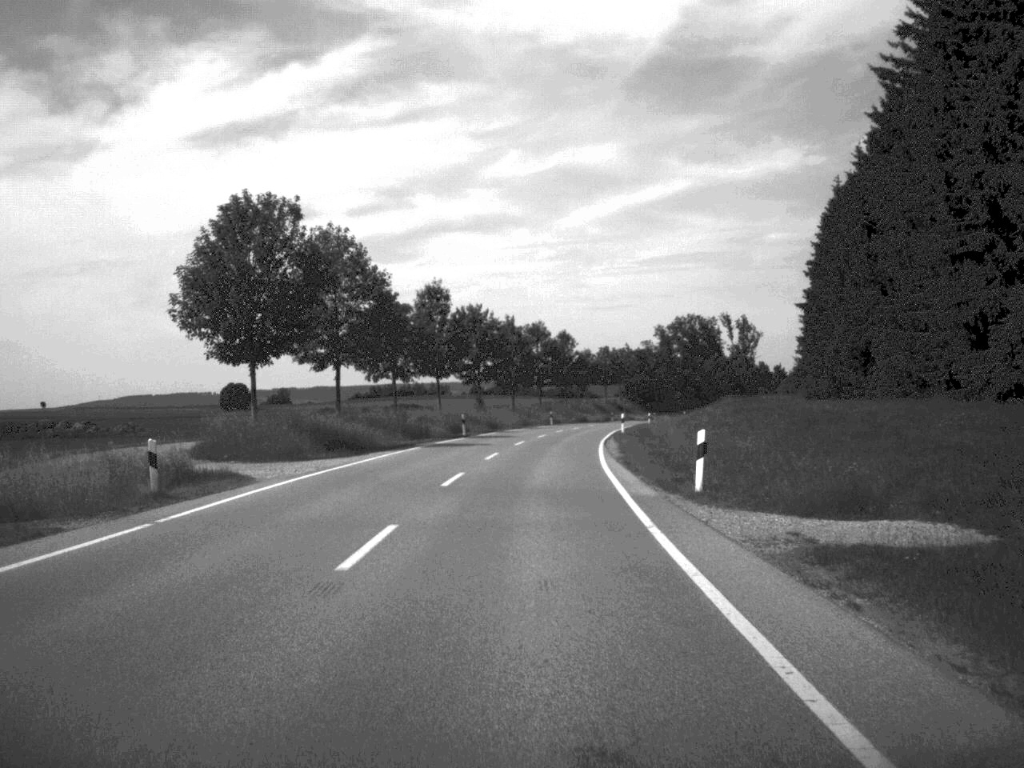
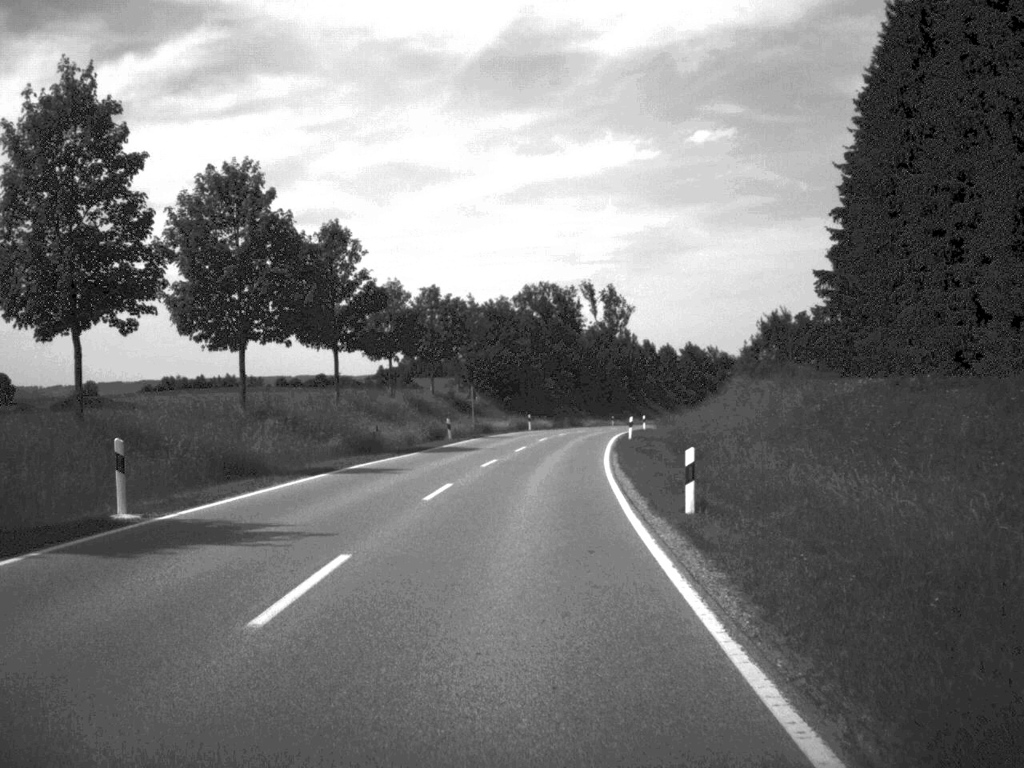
(+5.2, +83.6) m; +8°
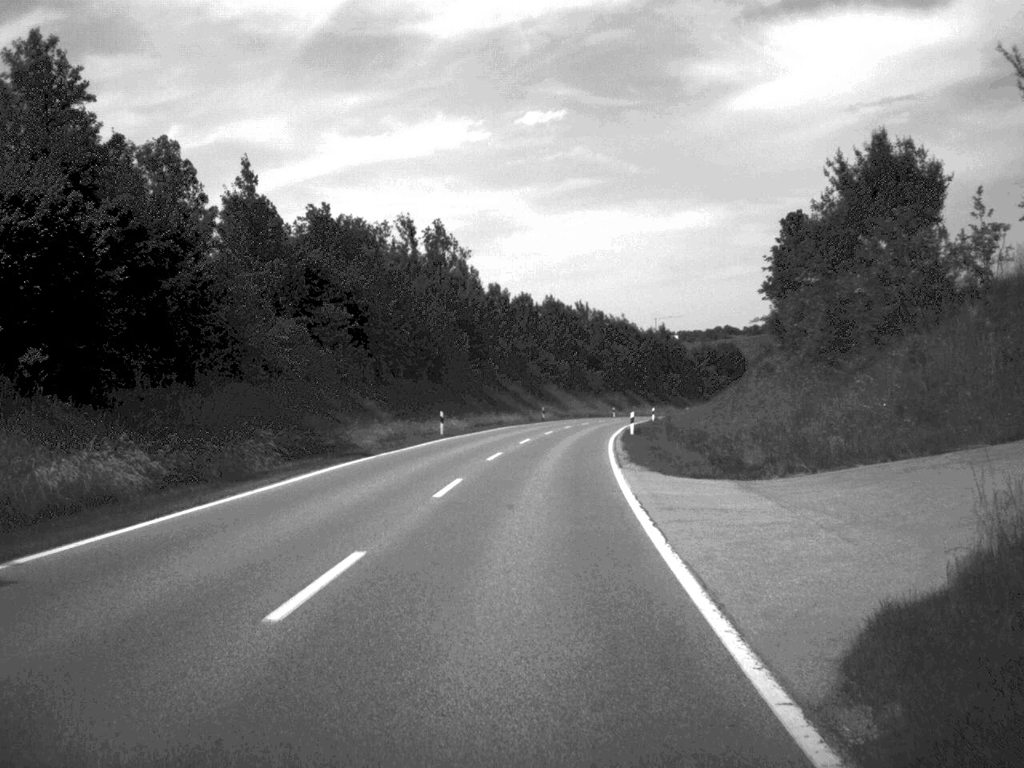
(+5.3, +80.7) m; +8°
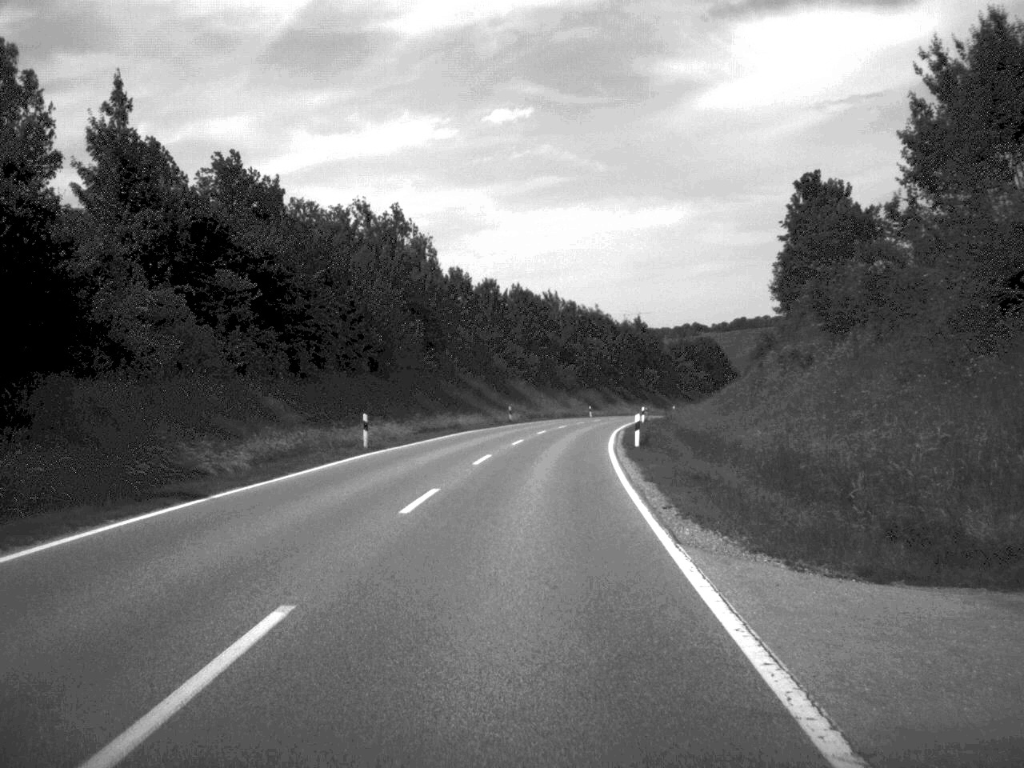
(+0.2, +15.5) m; +1°
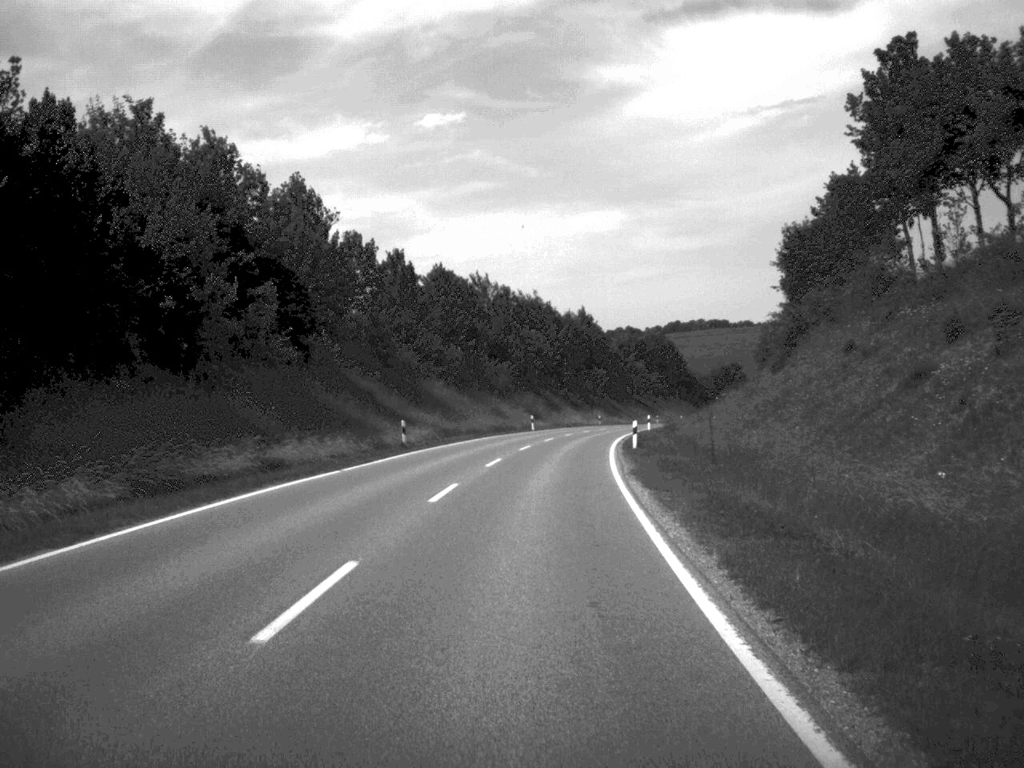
(+0.8, +31.7) m; +3°
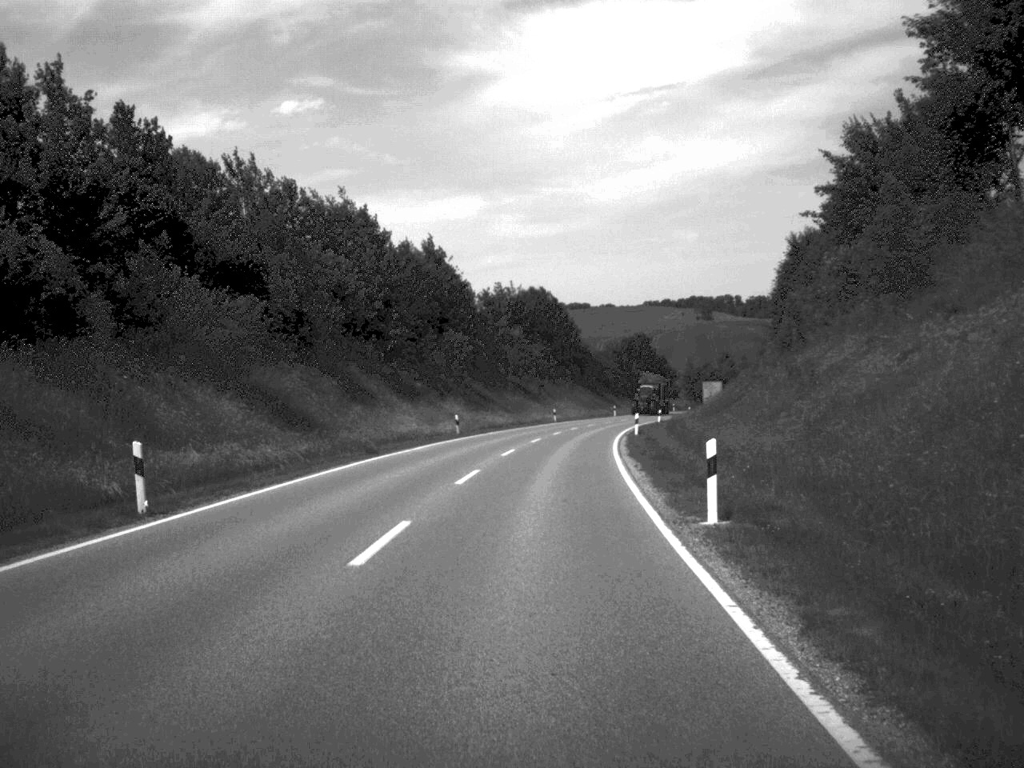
(+3.7, +65.5) m; +6°
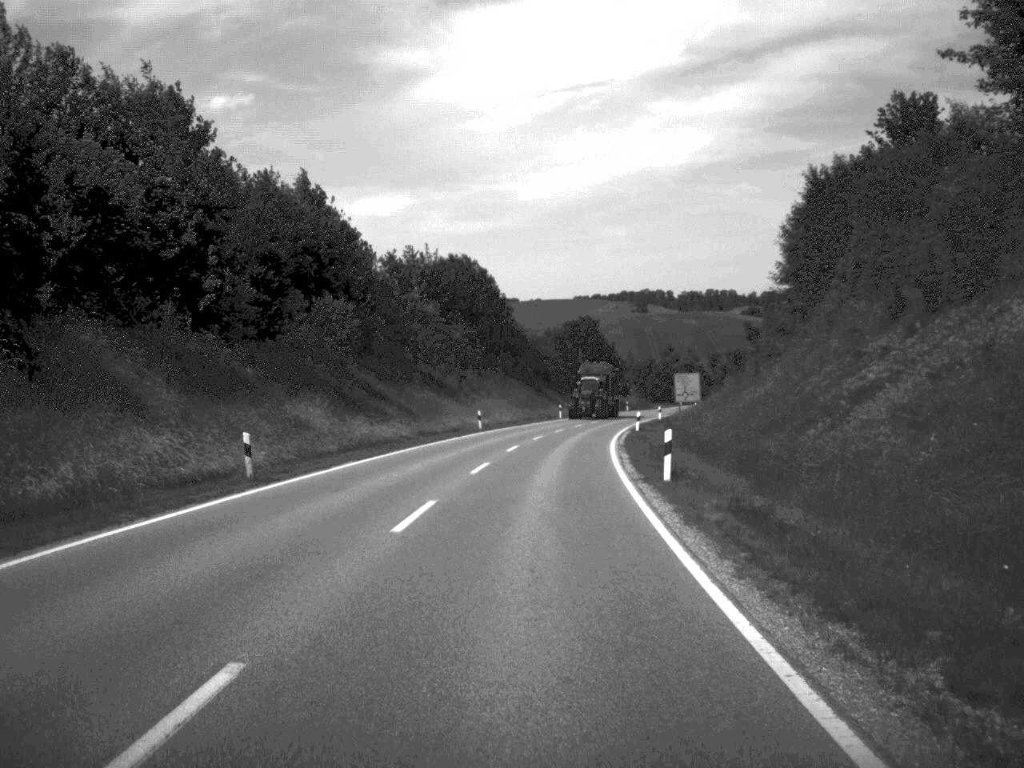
(+0.9, +31.7) m; +3°
